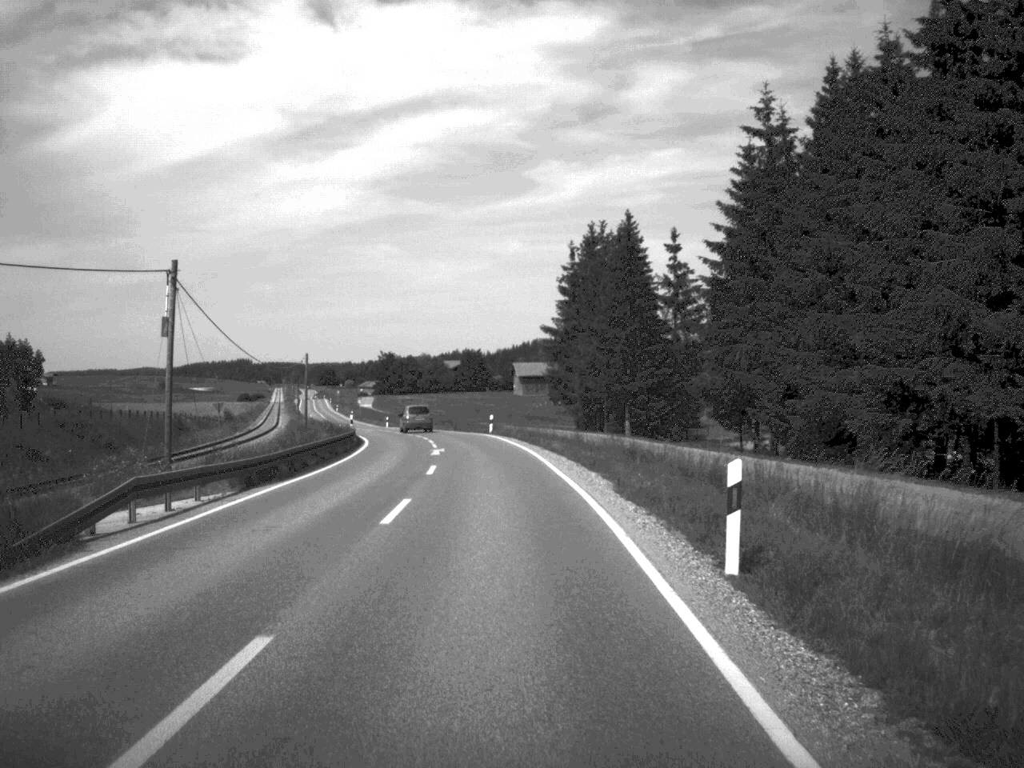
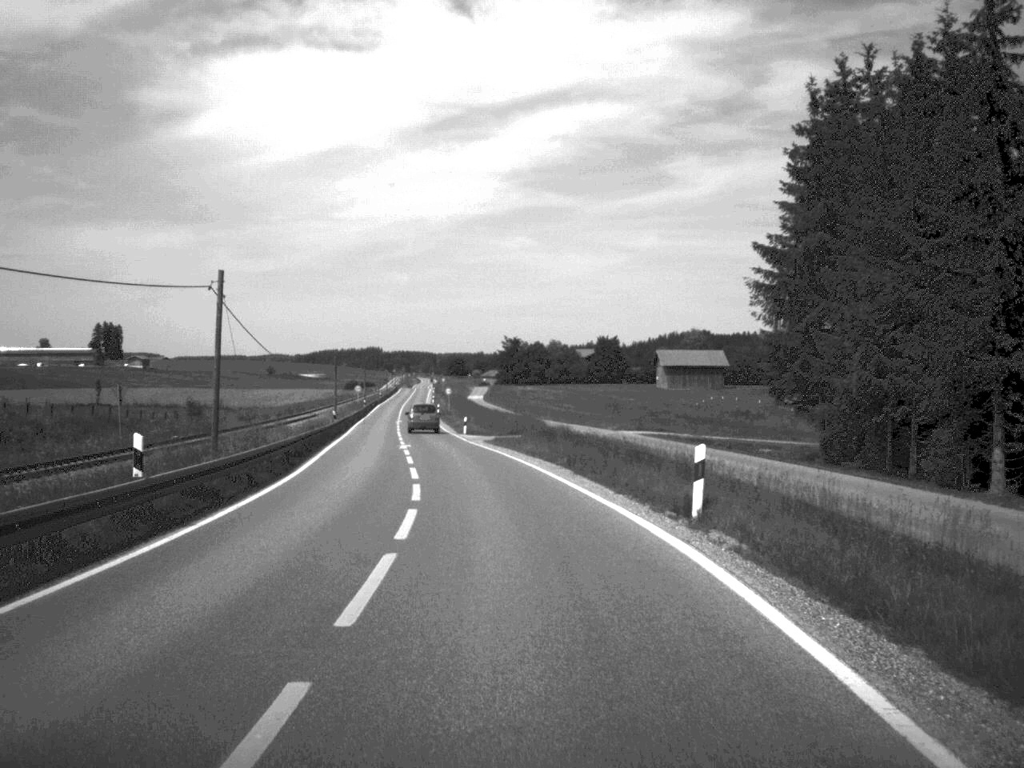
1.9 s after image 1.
(-2.3, +48.4) m; -6°
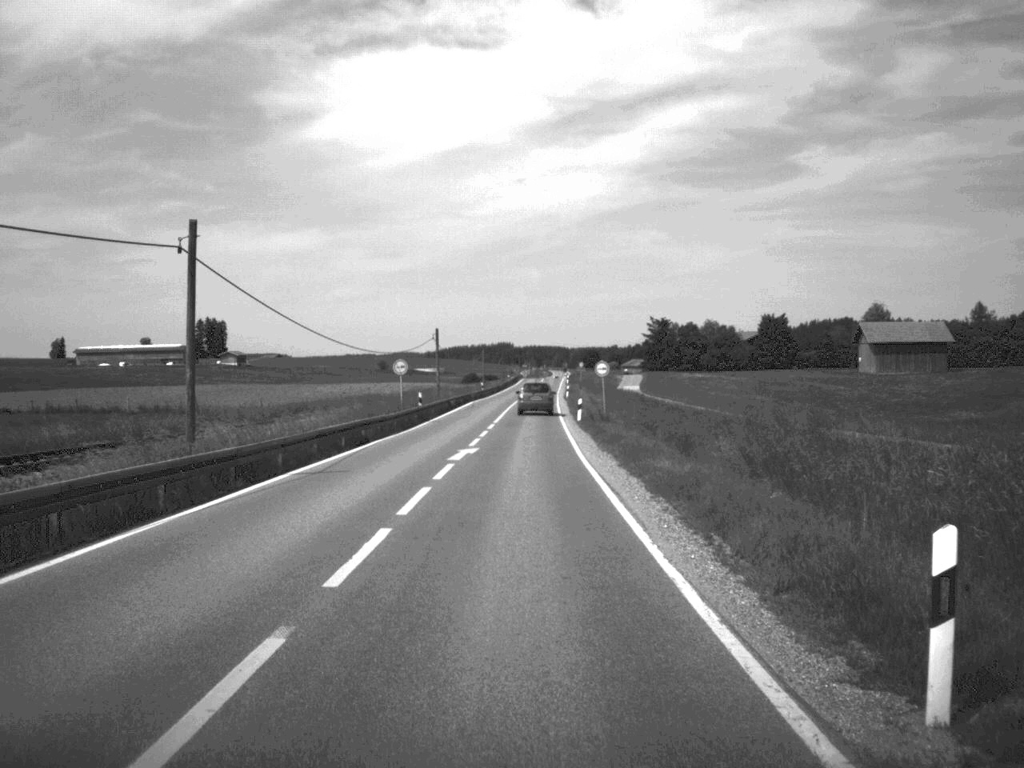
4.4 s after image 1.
(-4.6, +62.8) m; -6°
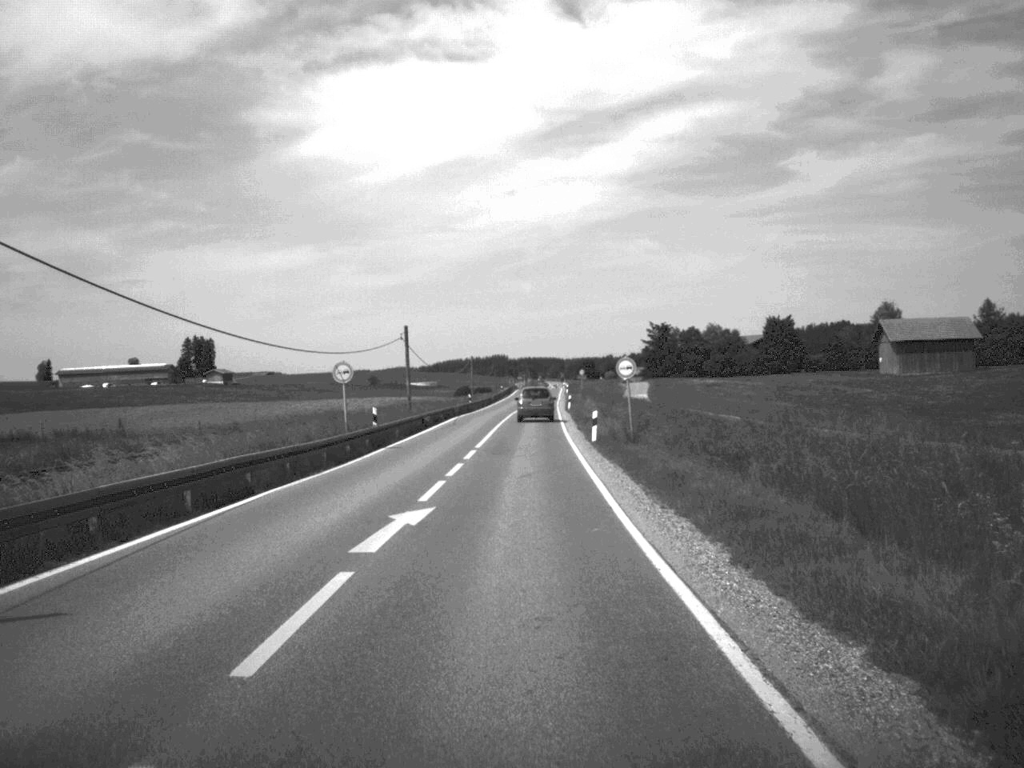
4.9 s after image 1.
(0.0, +14.8) m; 0°
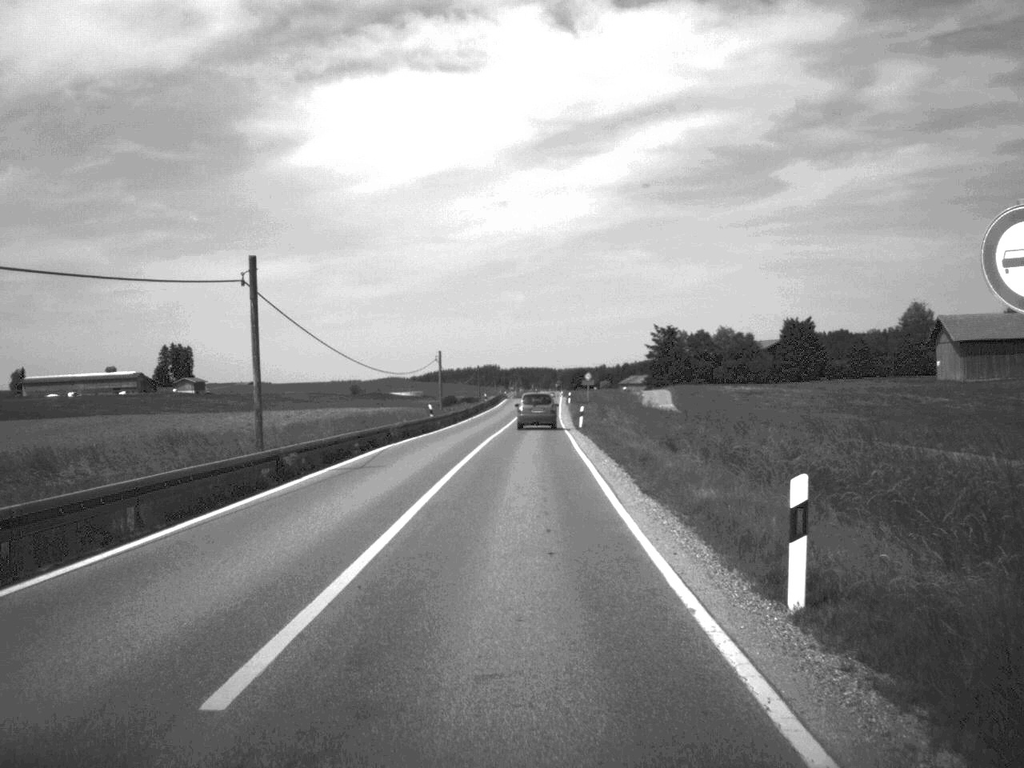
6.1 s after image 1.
(+0.1, +30.2) m; 0°
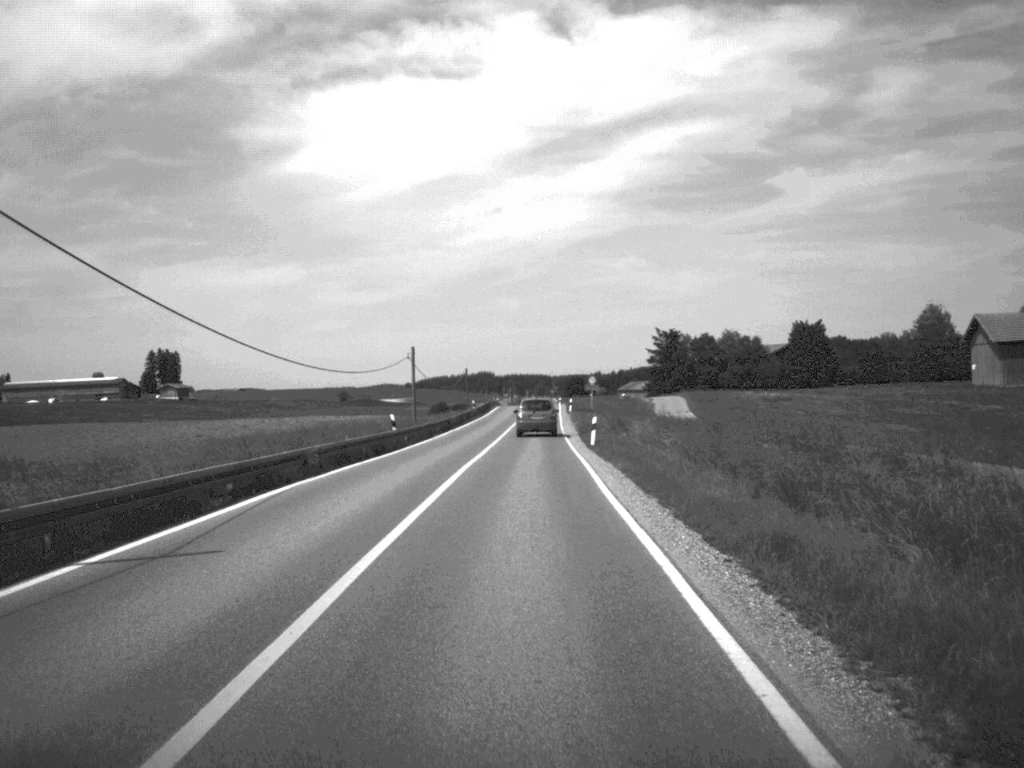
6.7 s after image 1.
(0.0, +14.6) m; 0°
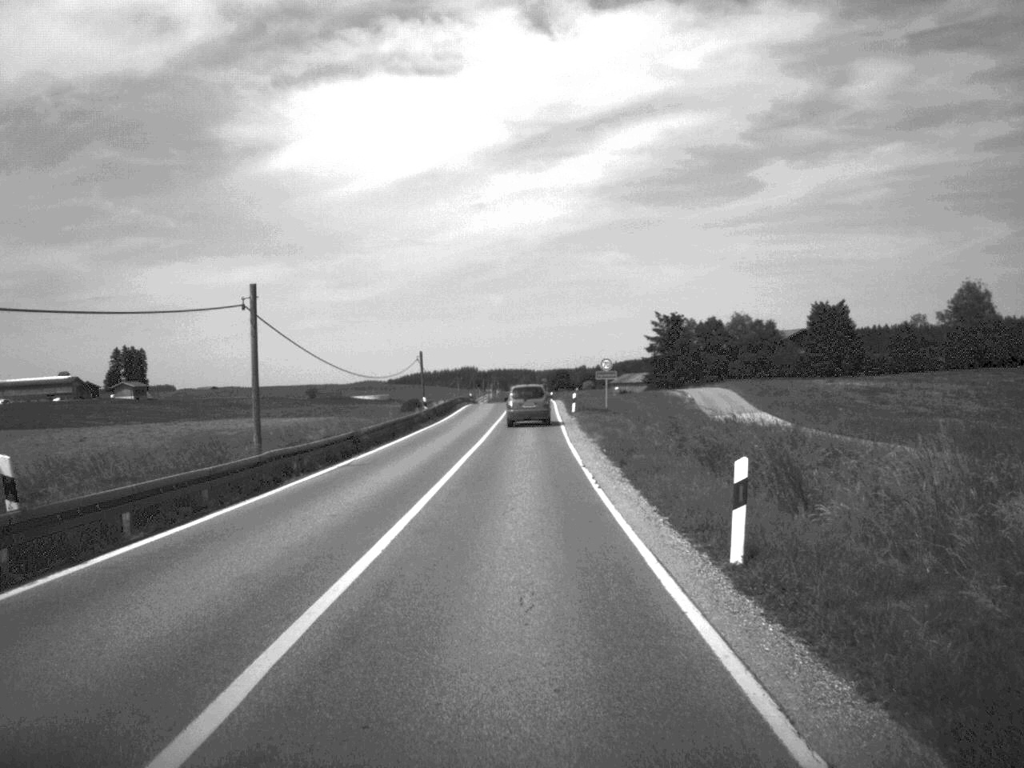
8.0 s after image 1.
(+0.2, +32.4) m; +1°
